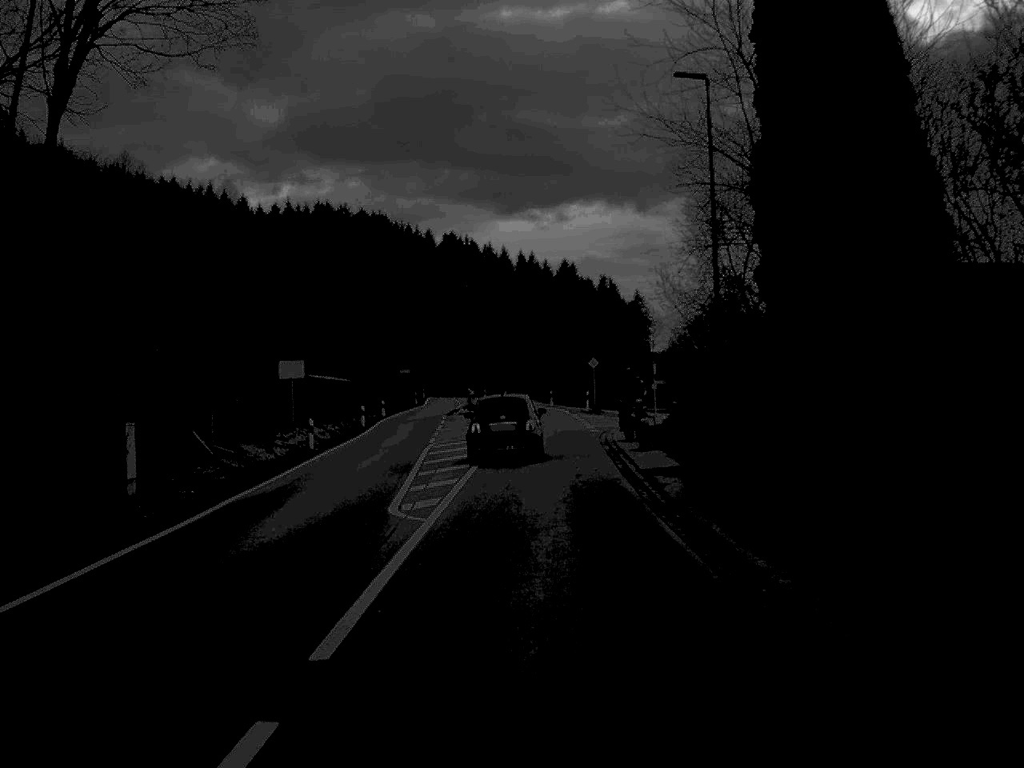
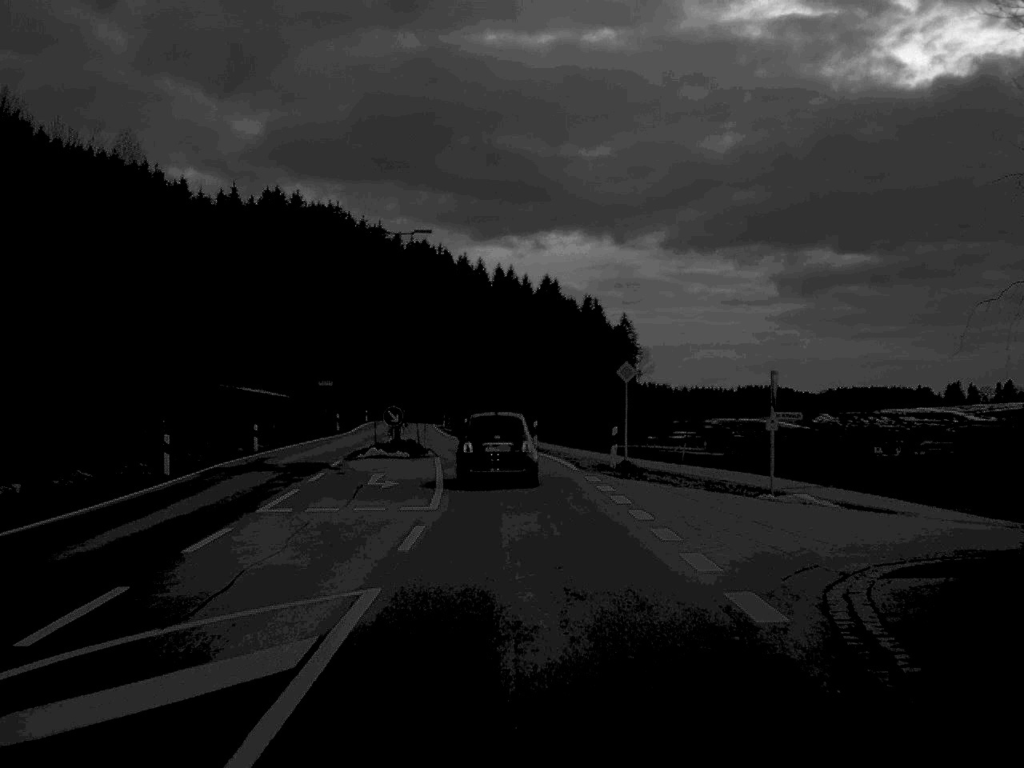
(+0.2, +31.8) m; +1°
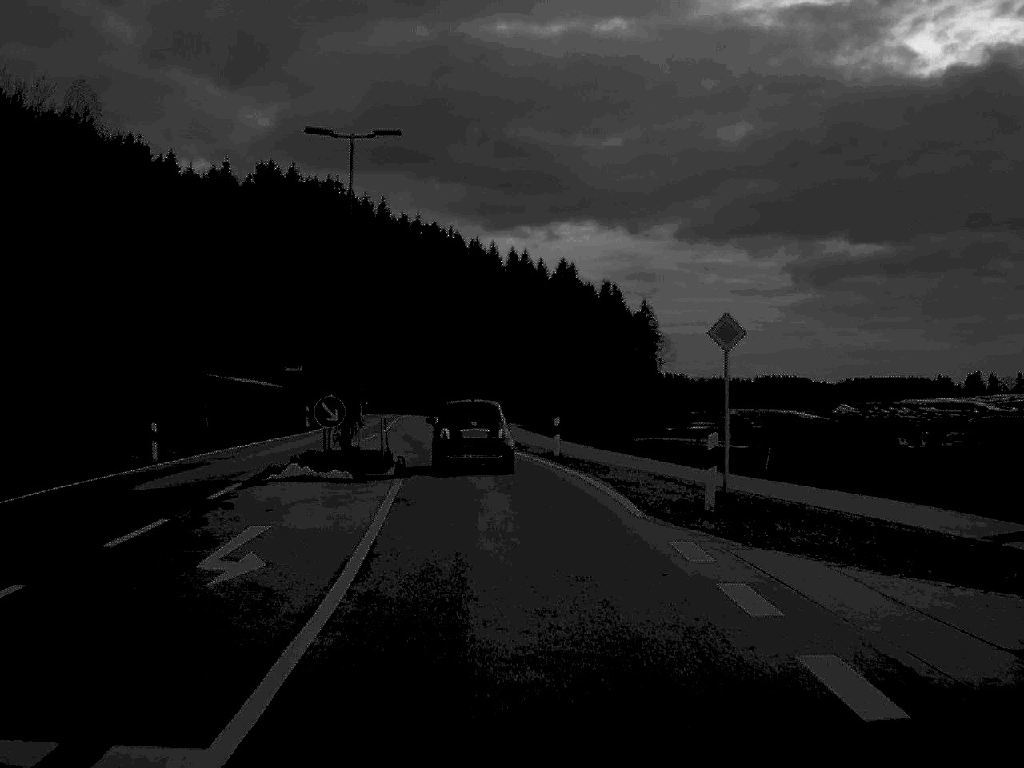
(0.0, +14.9) m; -1°
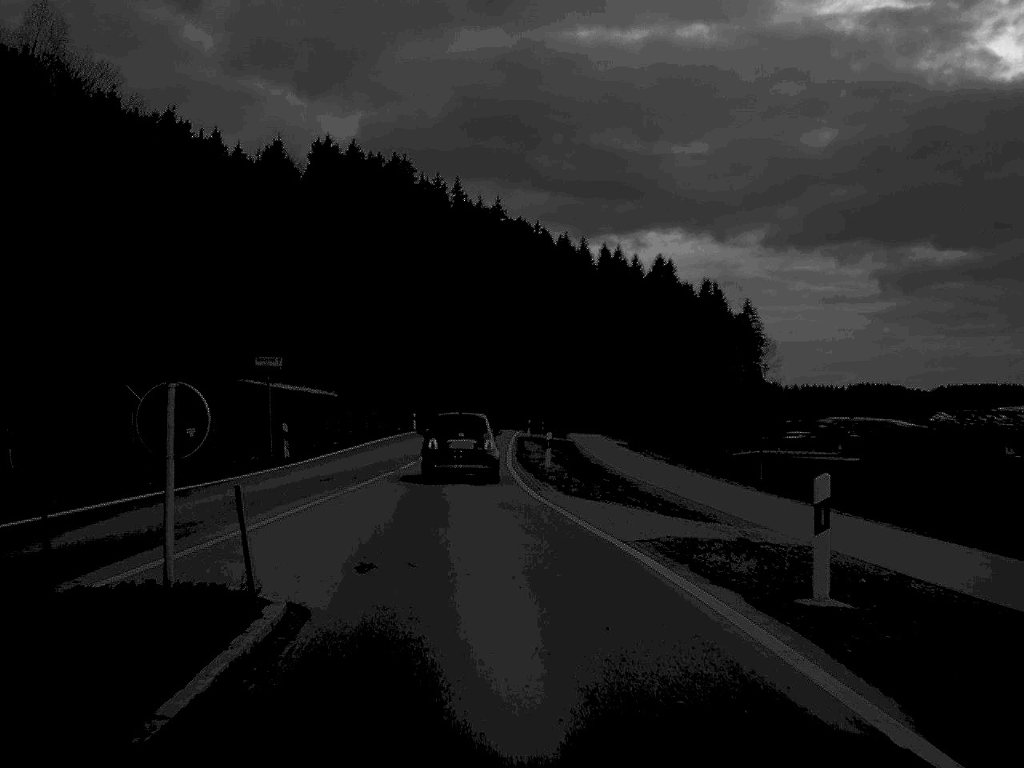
(-0.7, +23.5) m; -4°
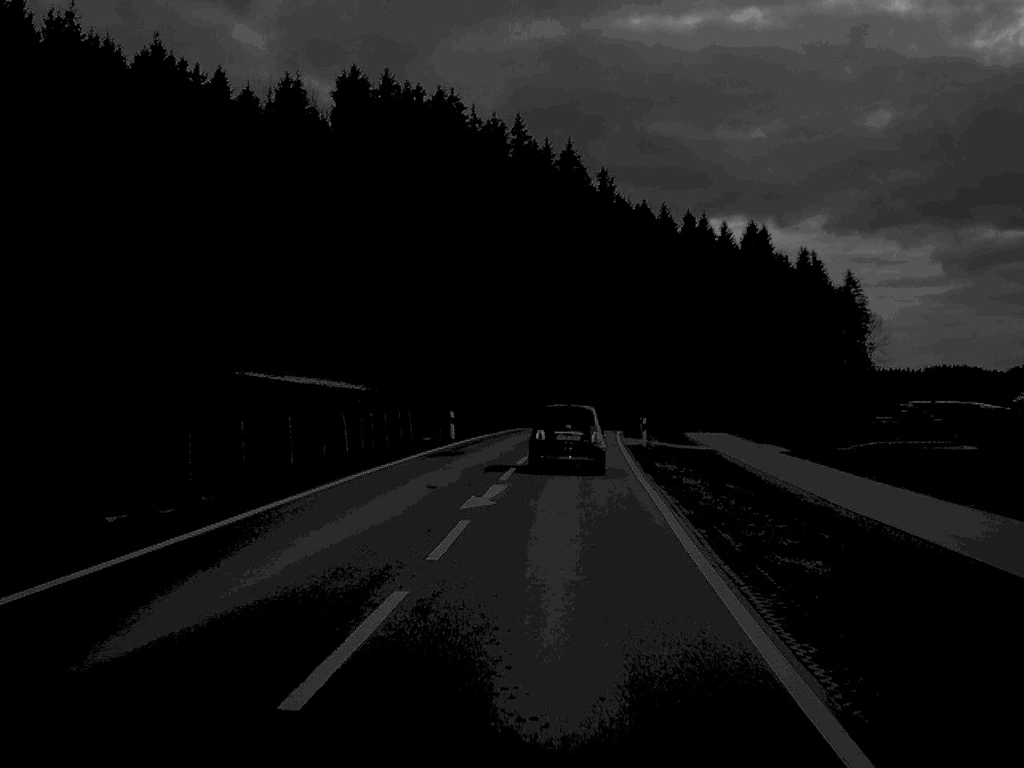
(-1.5, +32.0) m; -3°
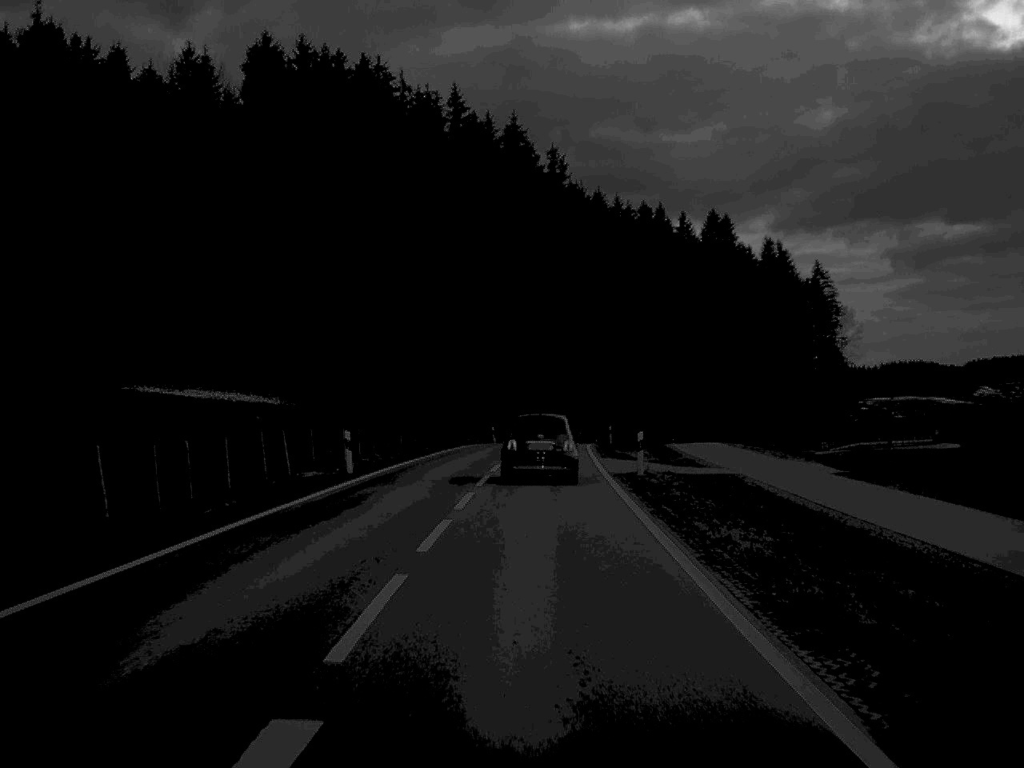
(+0.4, +16.4) m; +2°
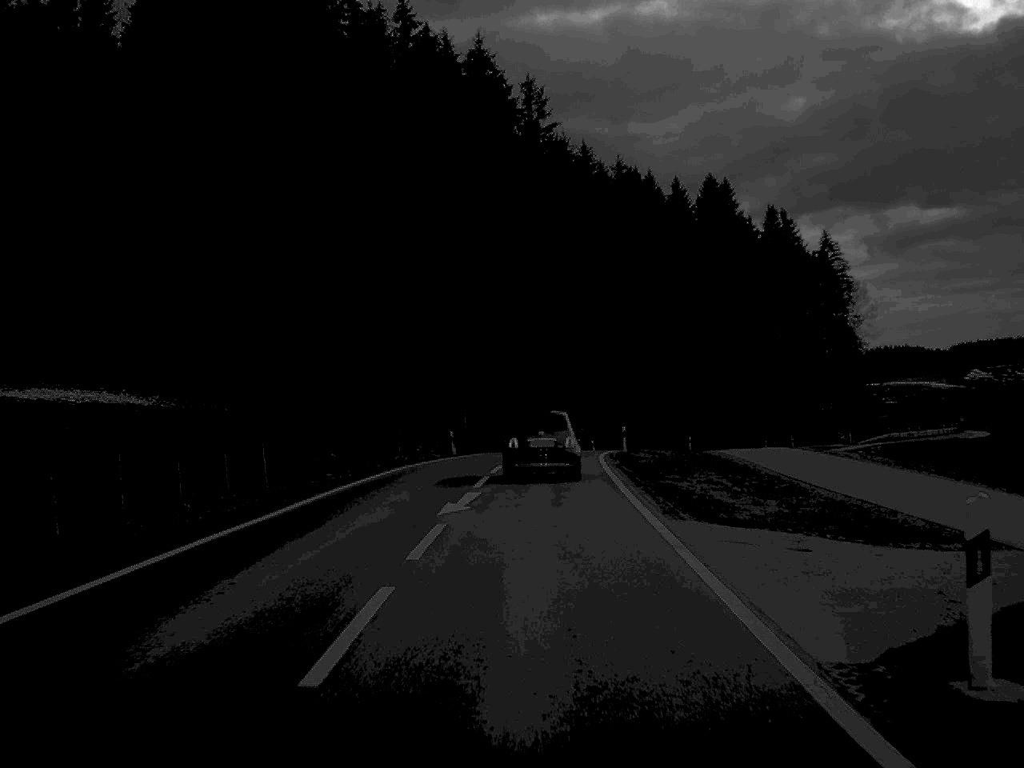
(+0.2, +24.6) m; +1°
